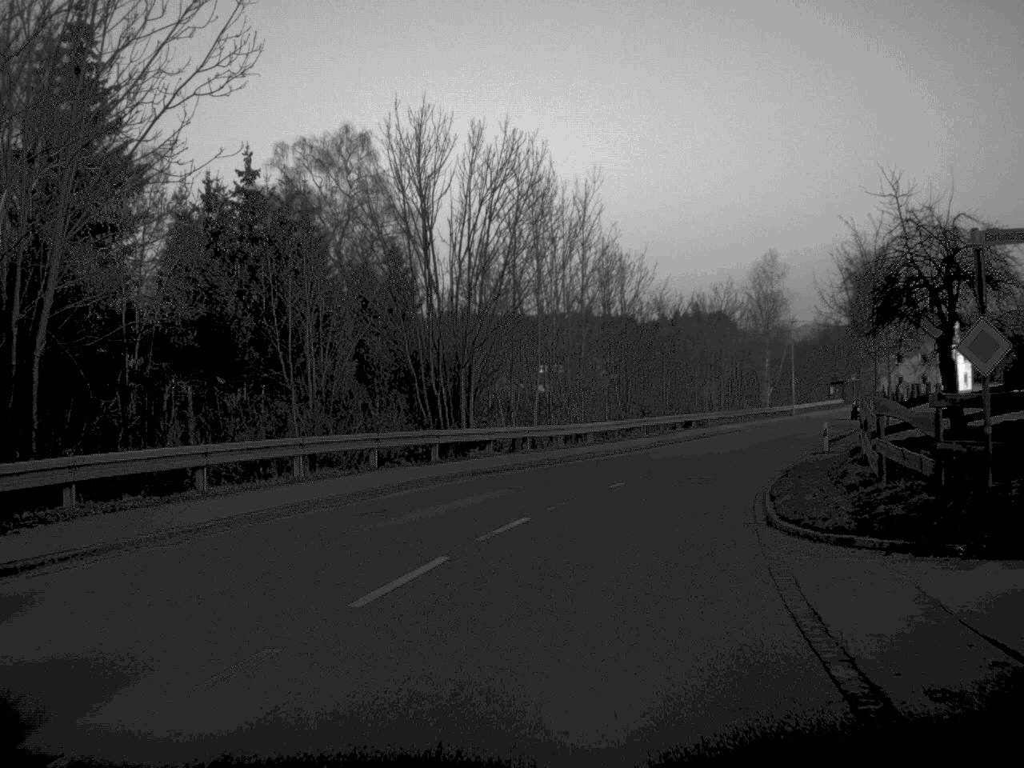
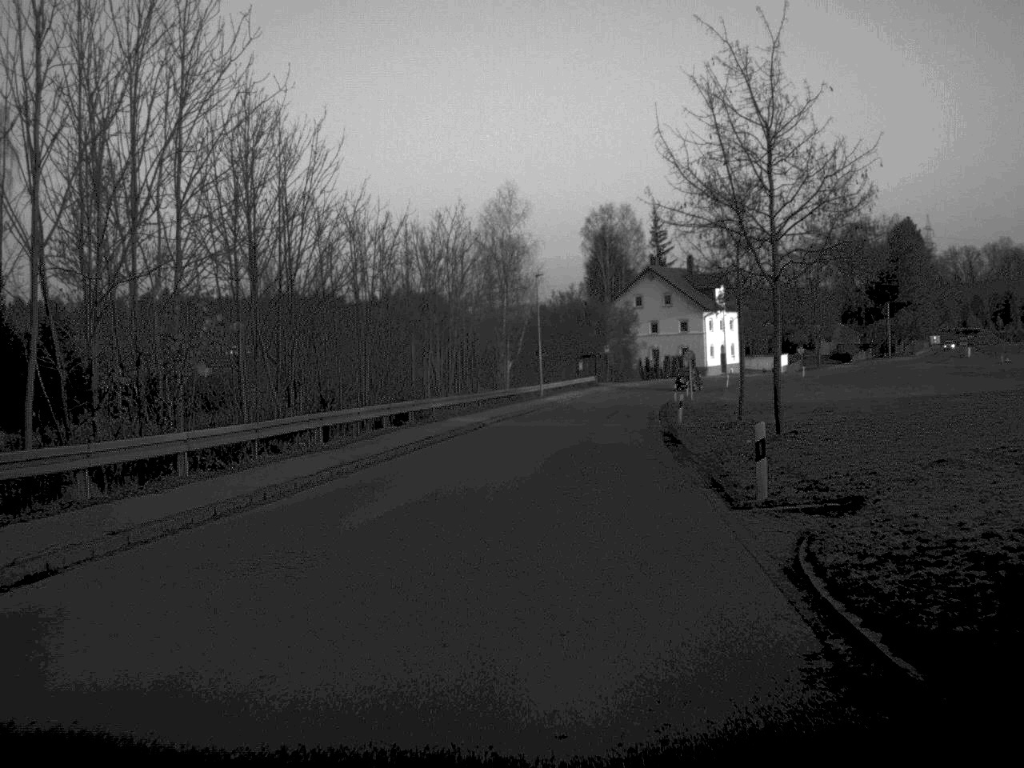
(+2.9, +25.2) m; +13°
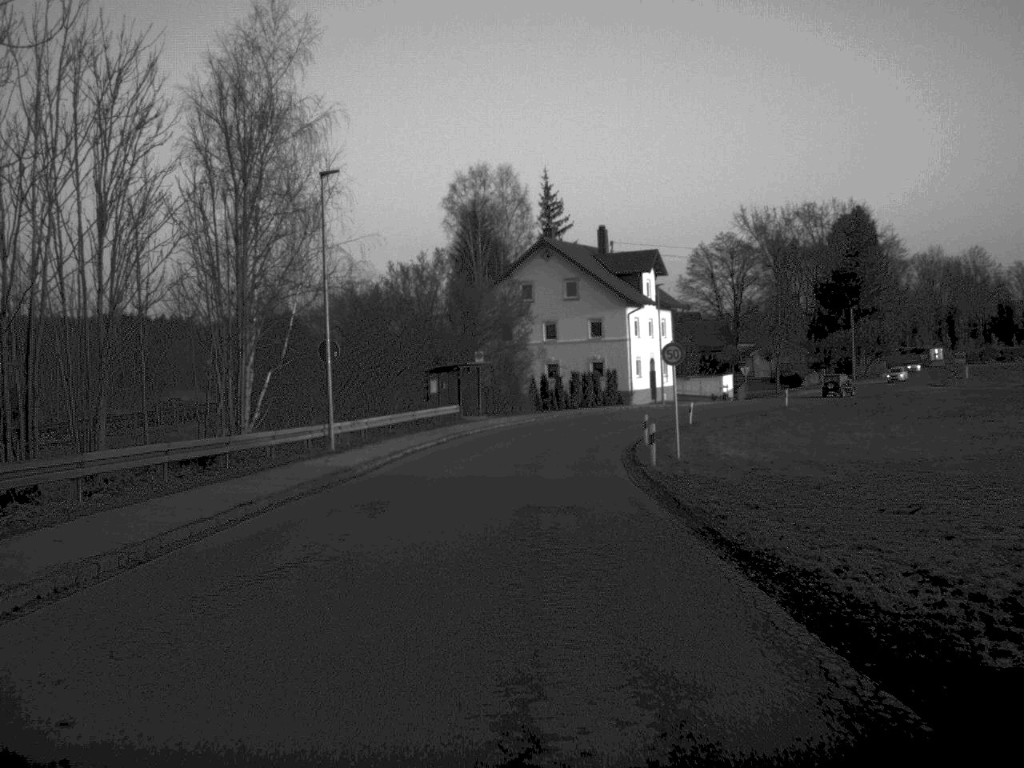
(+2.4, +44.0) m; +6°
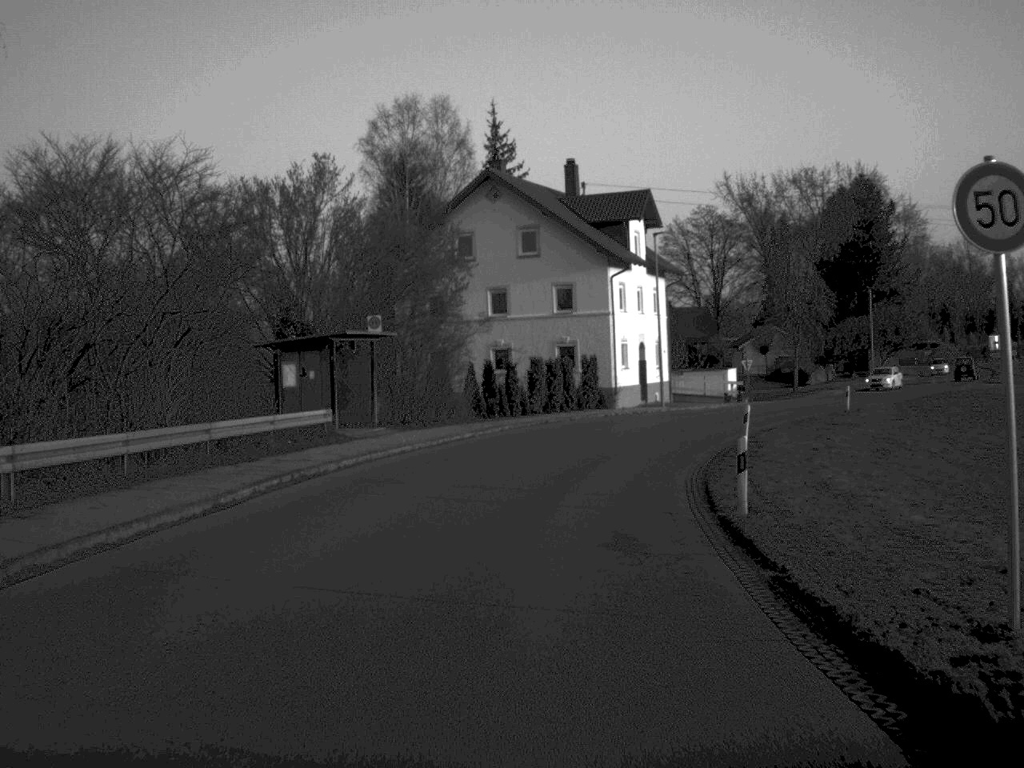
(+0.4, +25.6) m; +2°
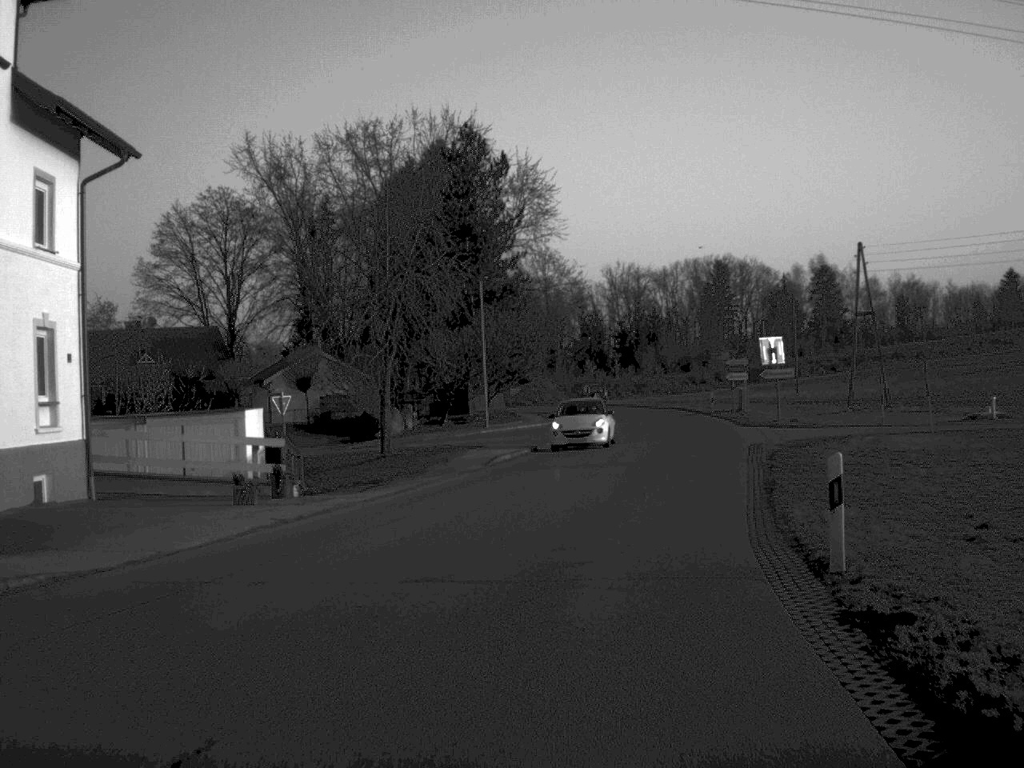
(+6.4, +42.4) m; +22°
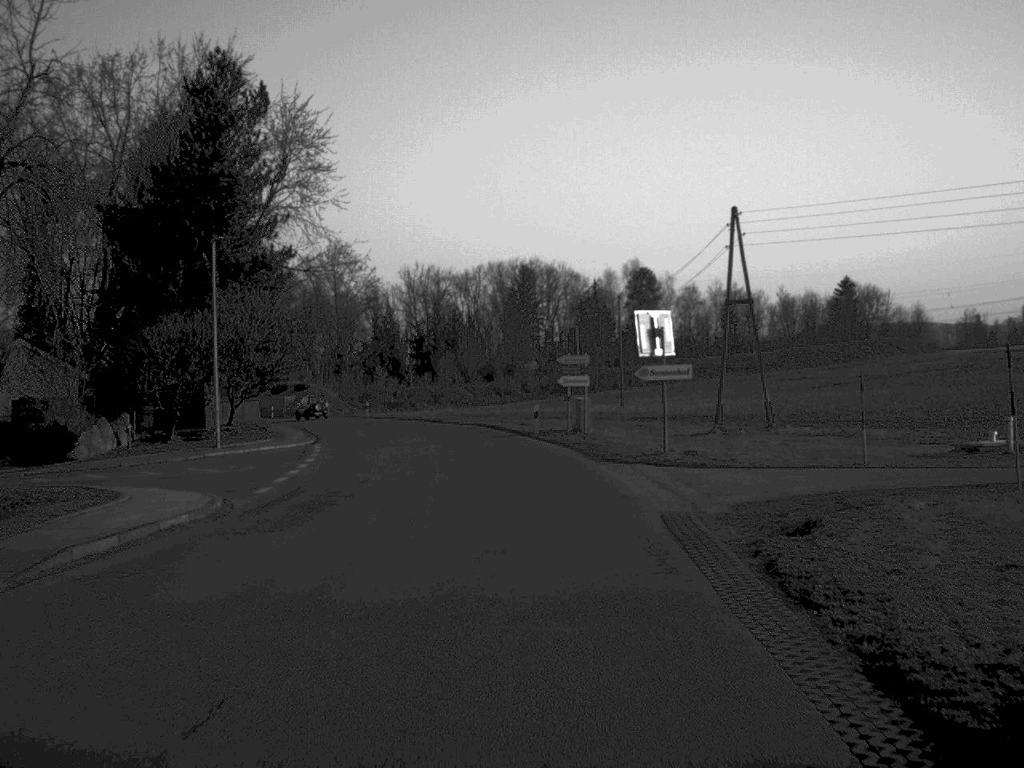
(+1.7, +19.0) m; +9°
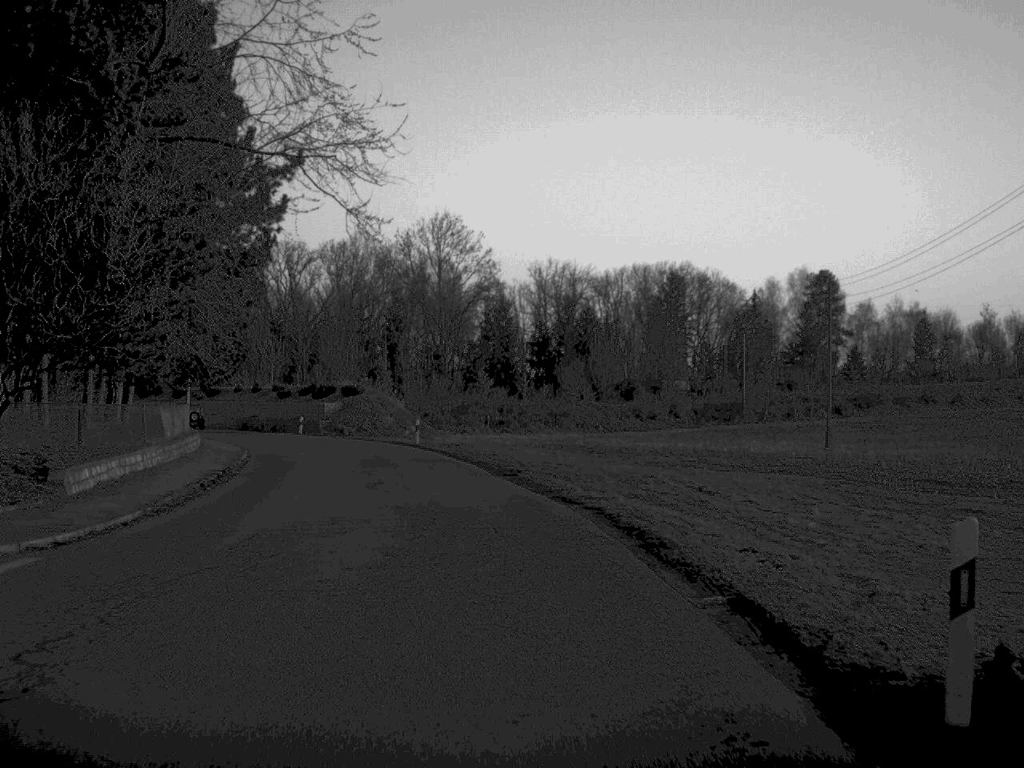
(-1.0, +35.6) m; -6°
